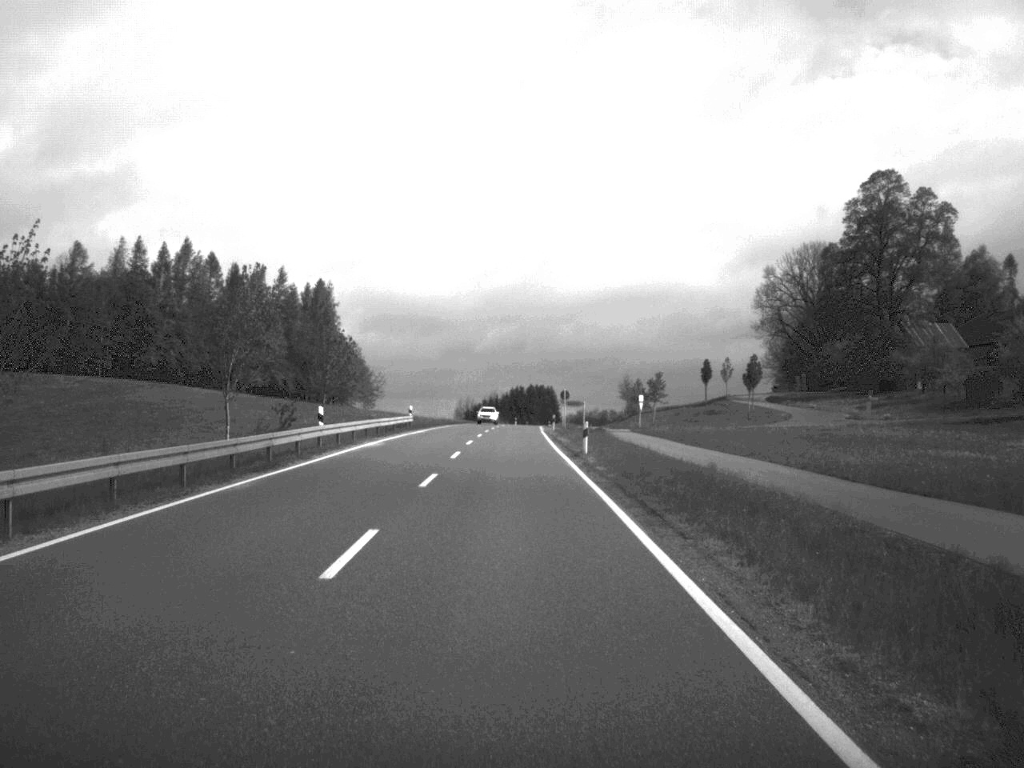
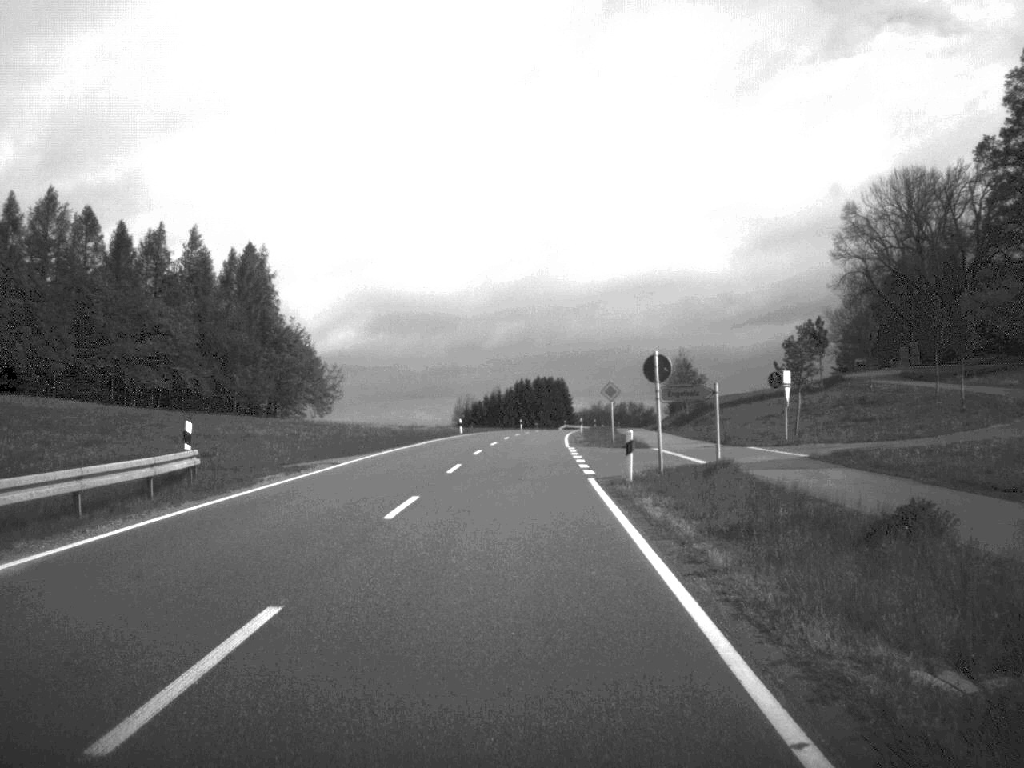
(-0.2, +52.1) m; 0°
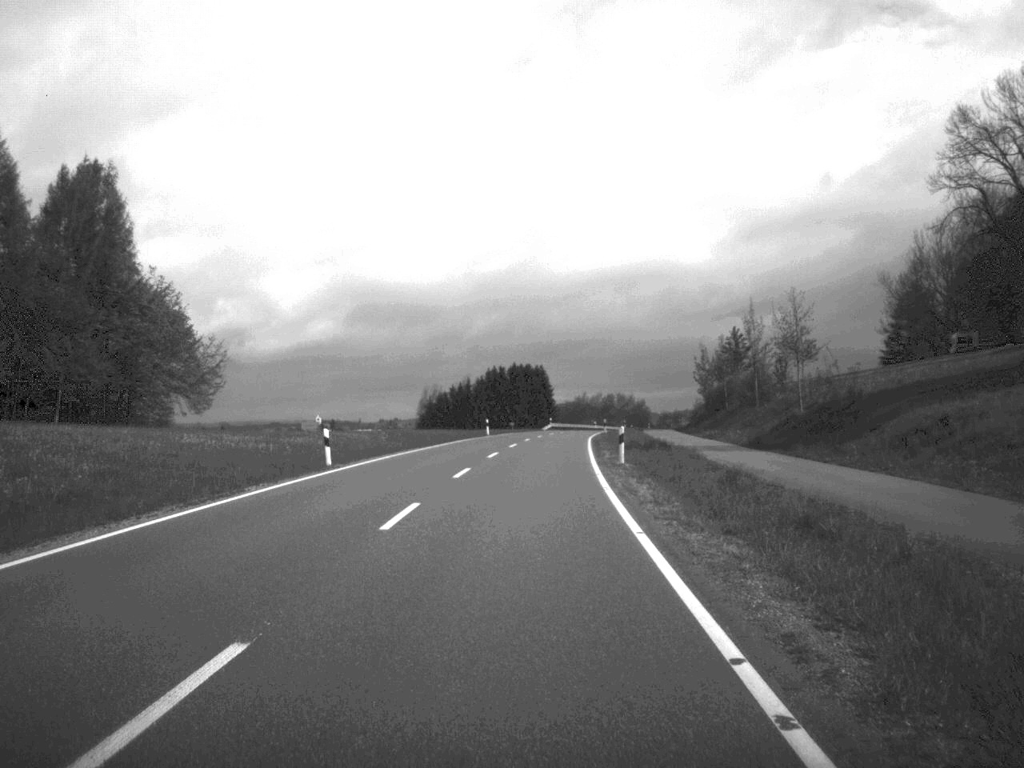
(+0.3, +48.7) m; +1°
